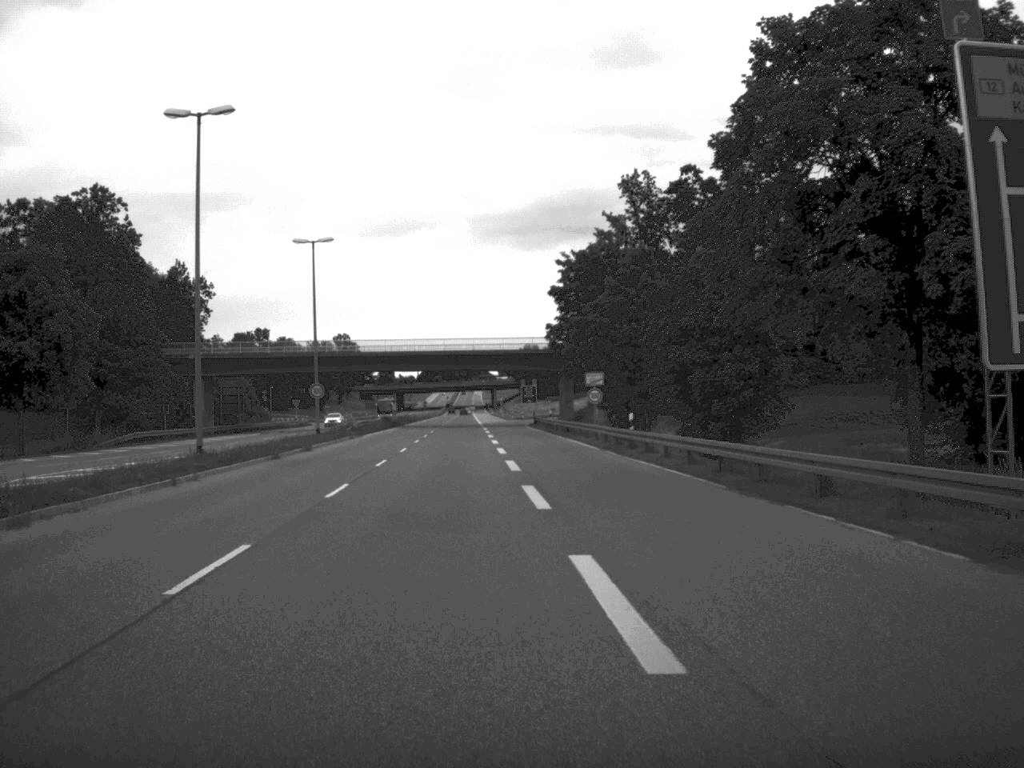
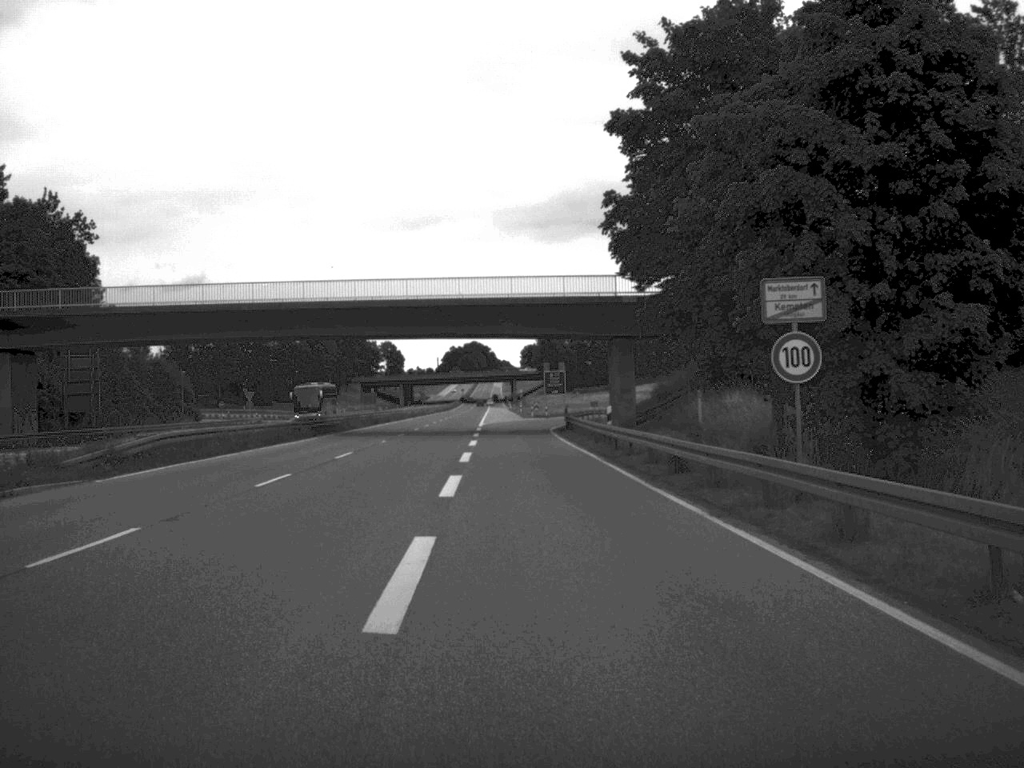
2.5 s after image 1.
(-0.2, +46.6) m; -1°
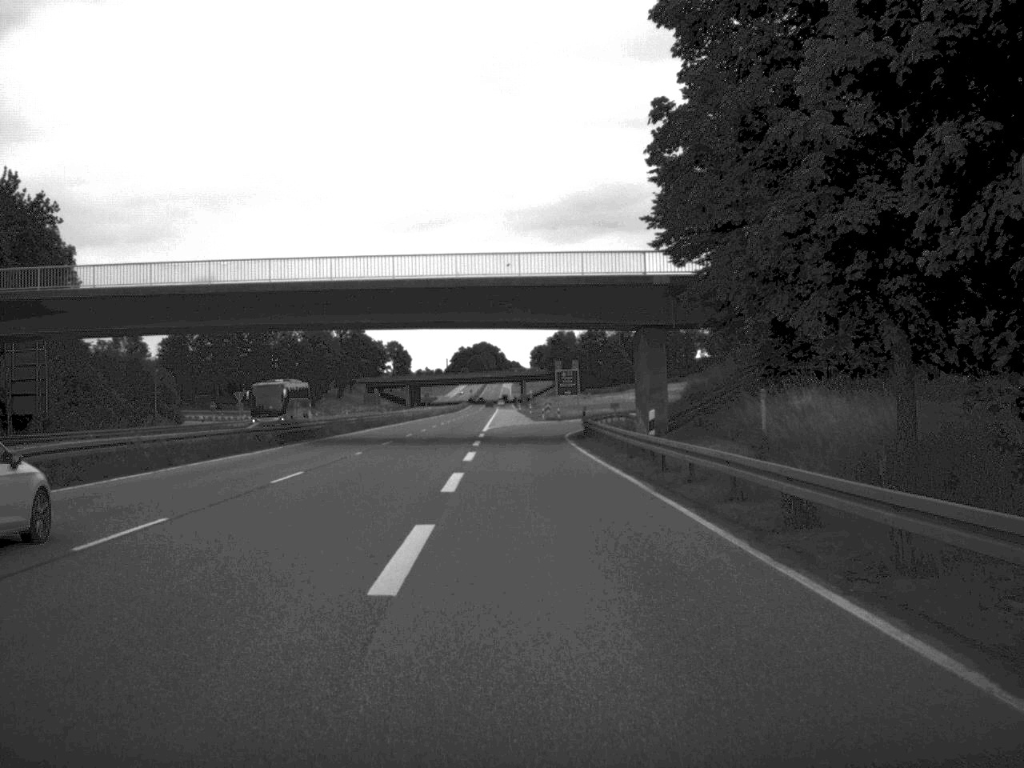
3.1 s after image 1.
(0.0, +10.2) m; 0°
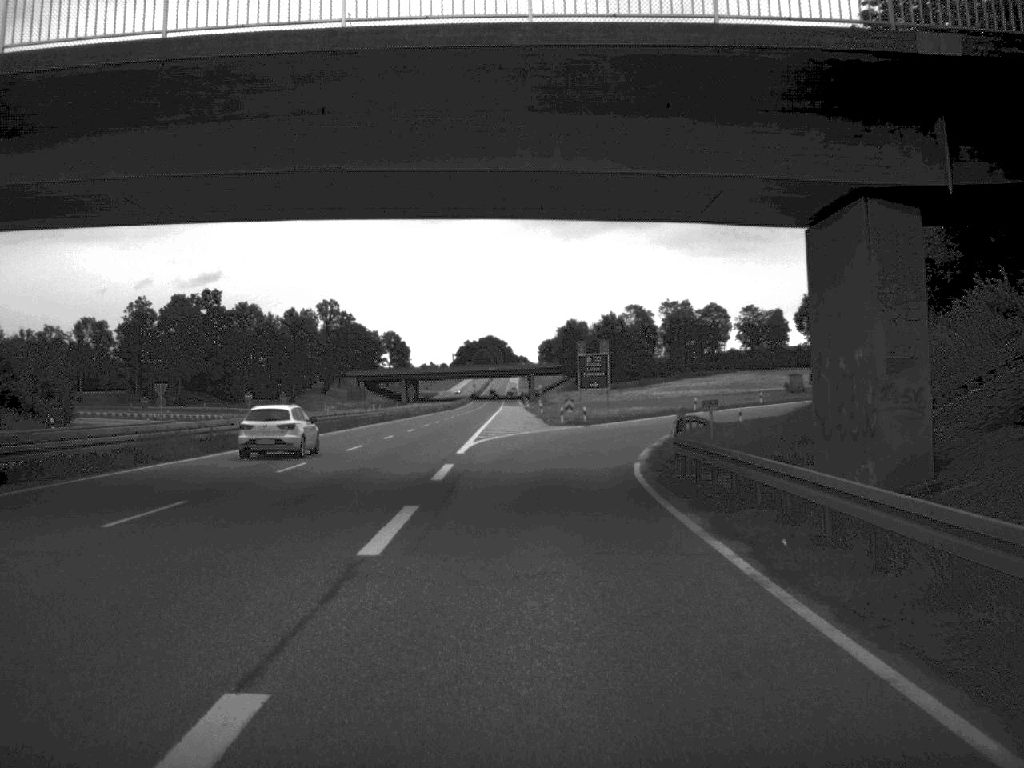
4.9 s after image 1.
(-0.2, +33.4) m; 0°
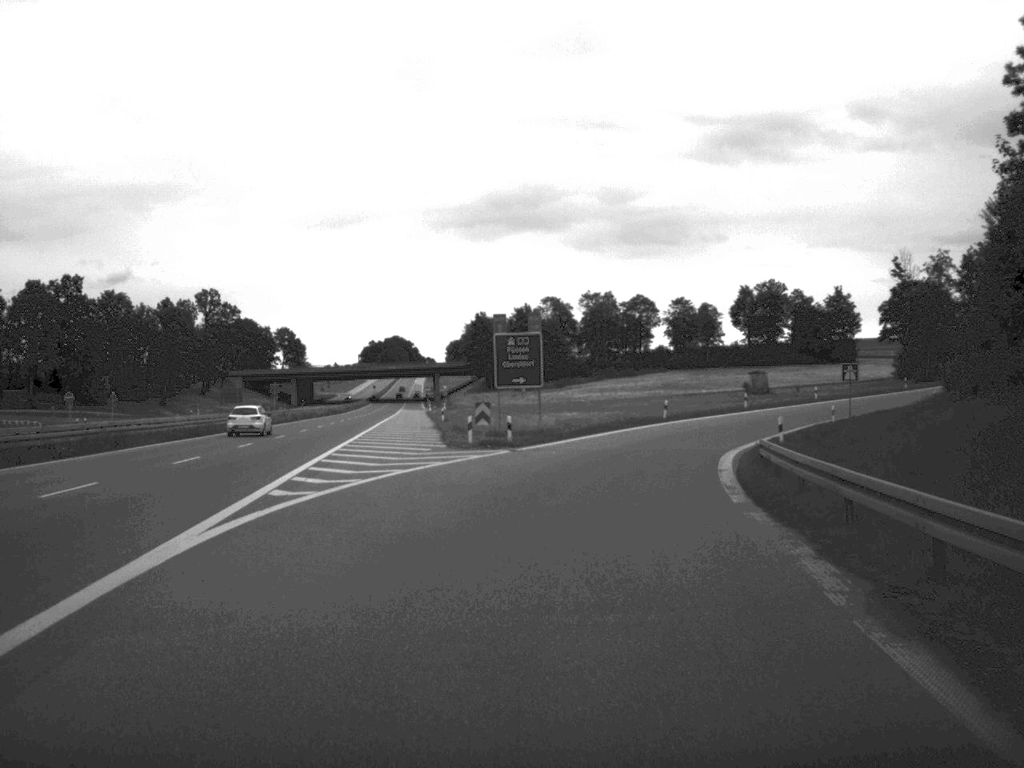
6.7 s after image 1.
(+0.8, +30.4) m; +4°
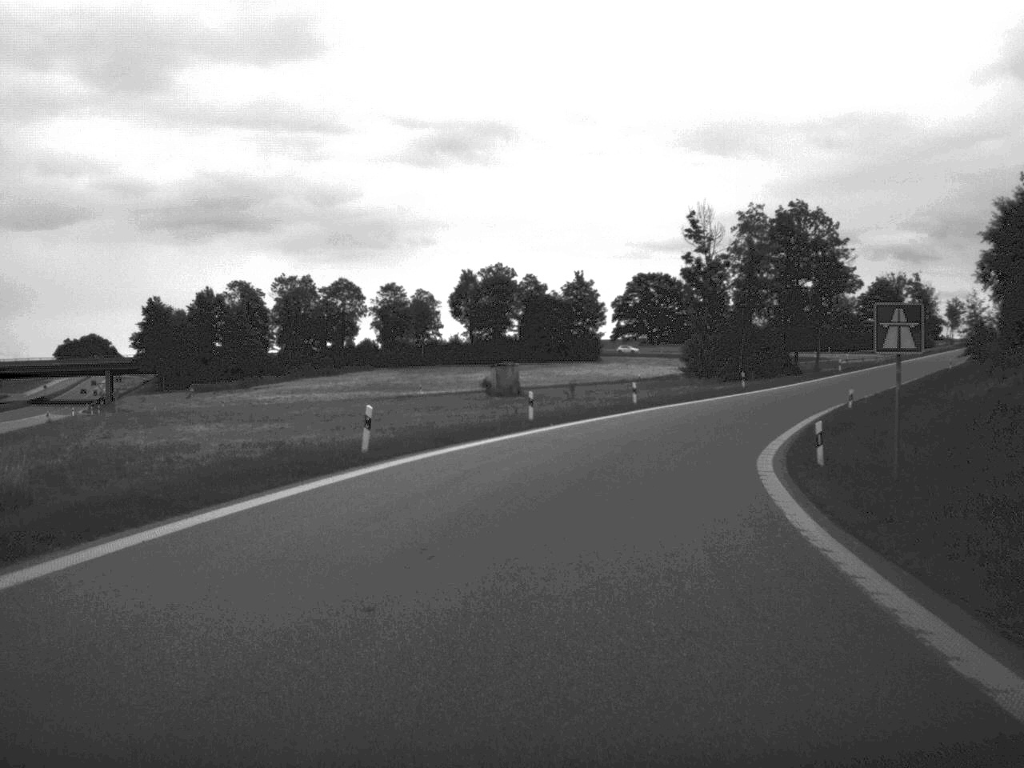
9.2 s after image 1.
(+4.2, +39.7) m; +13°
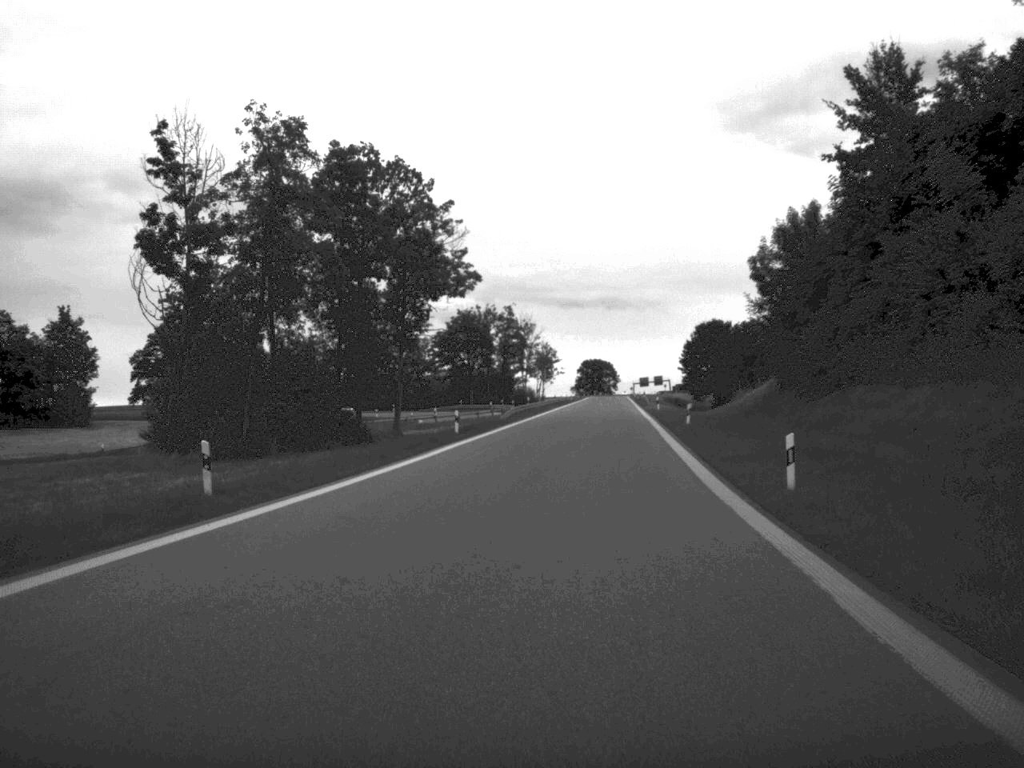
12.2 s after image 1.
(+9.8, +52.1) m; +20°
